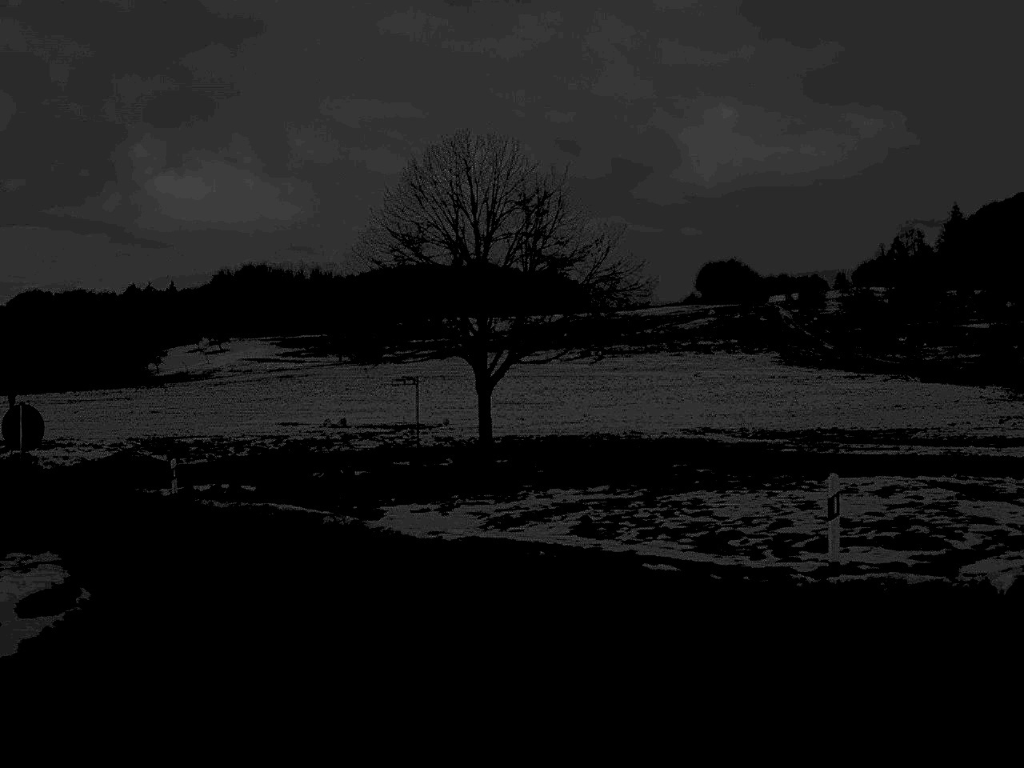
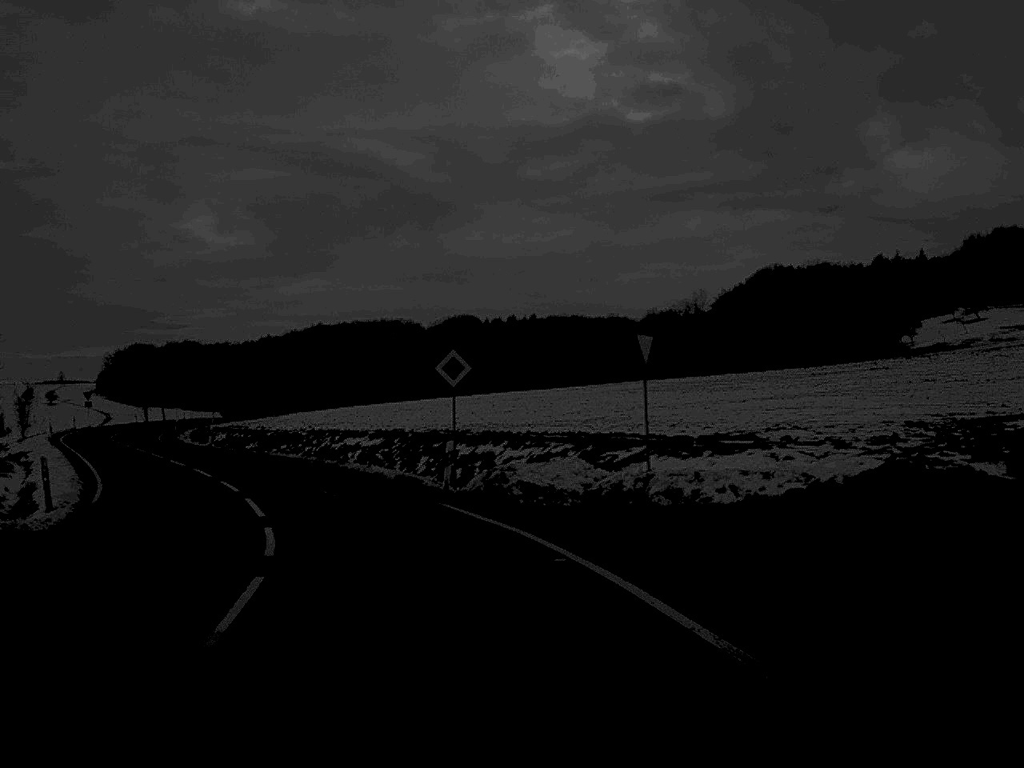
(-7.6, +24.6) m; -34°
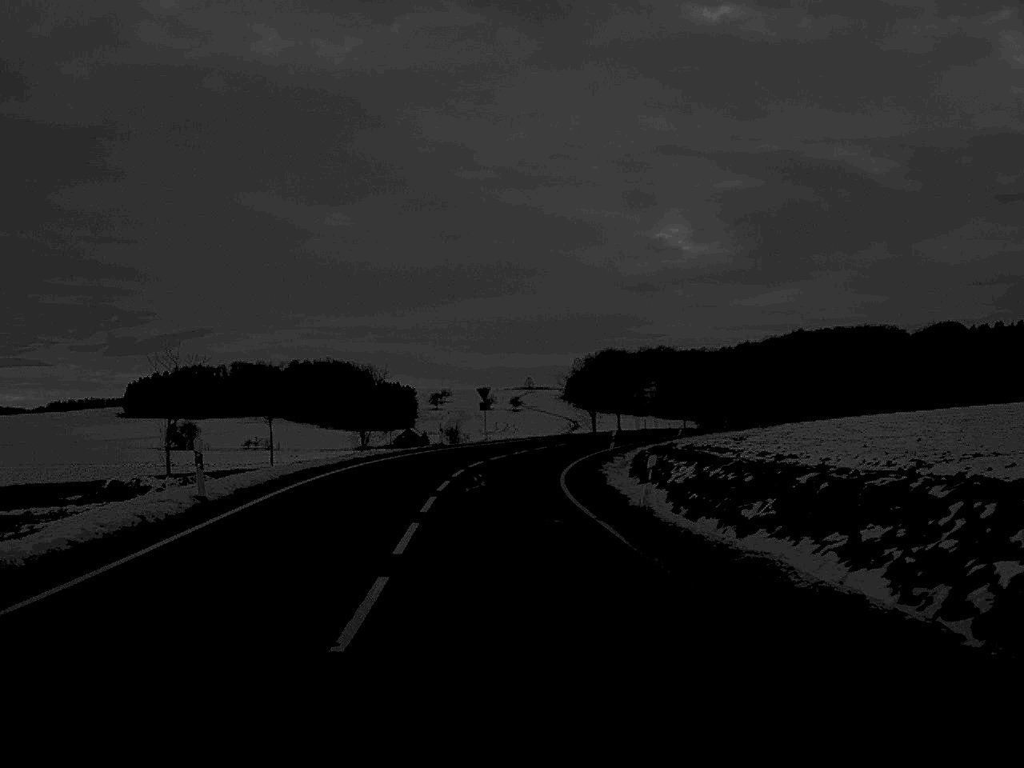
(-7.6, +35.5) m; -21°
